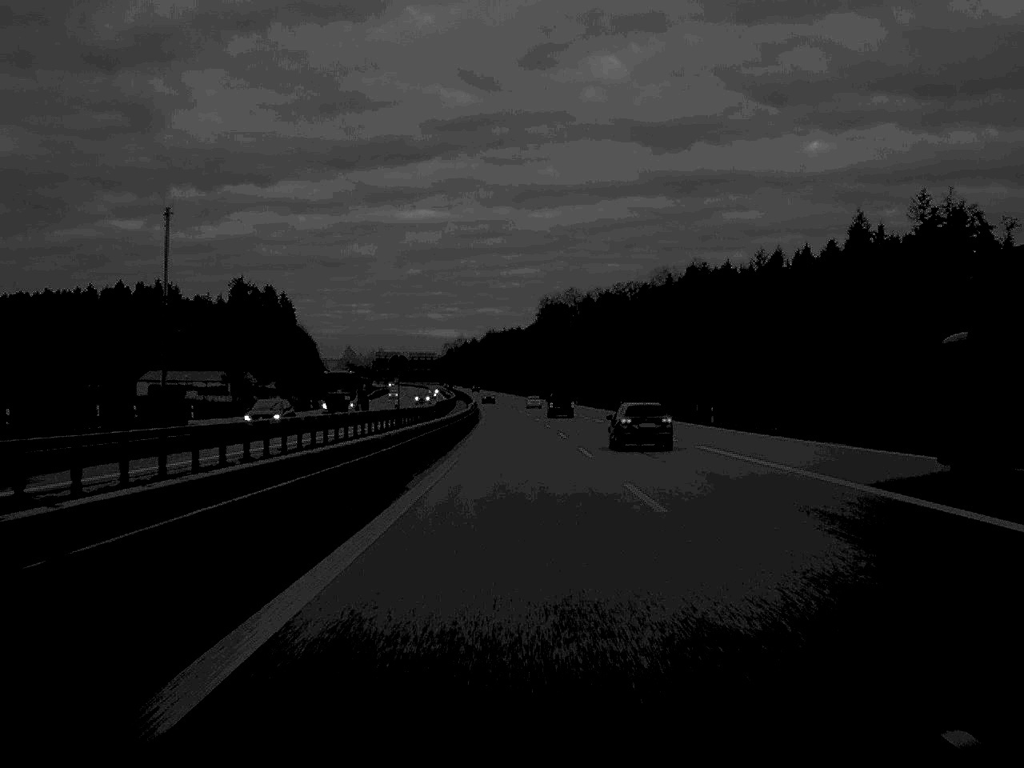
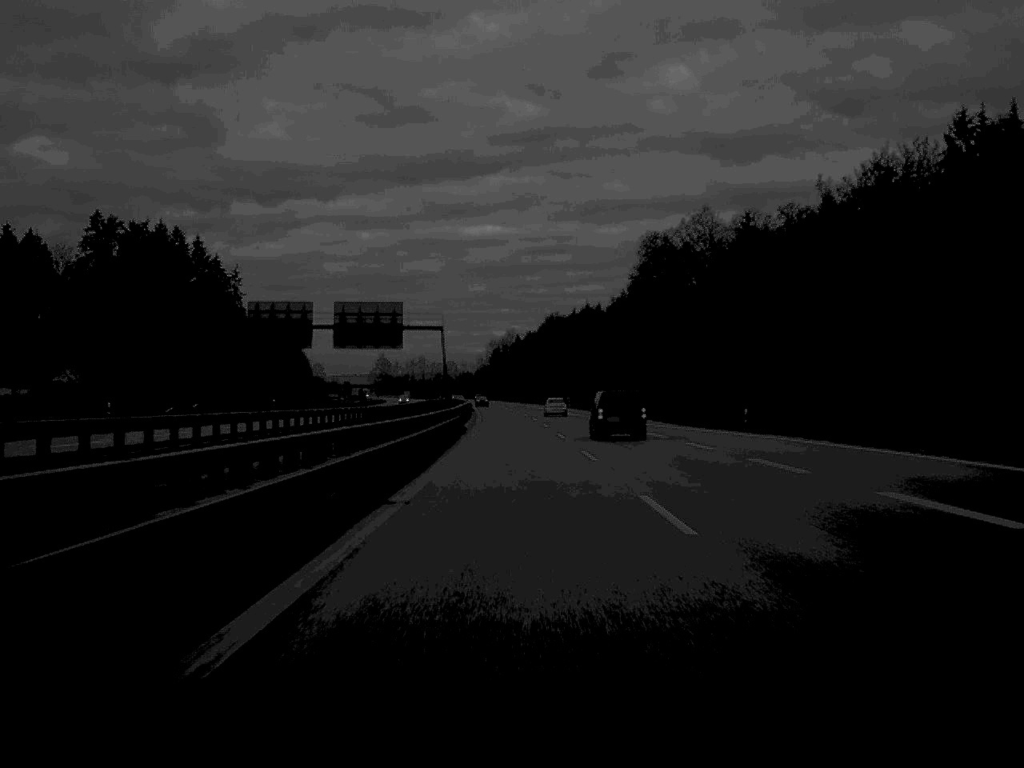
(-4.2, +164.5) m; -3°
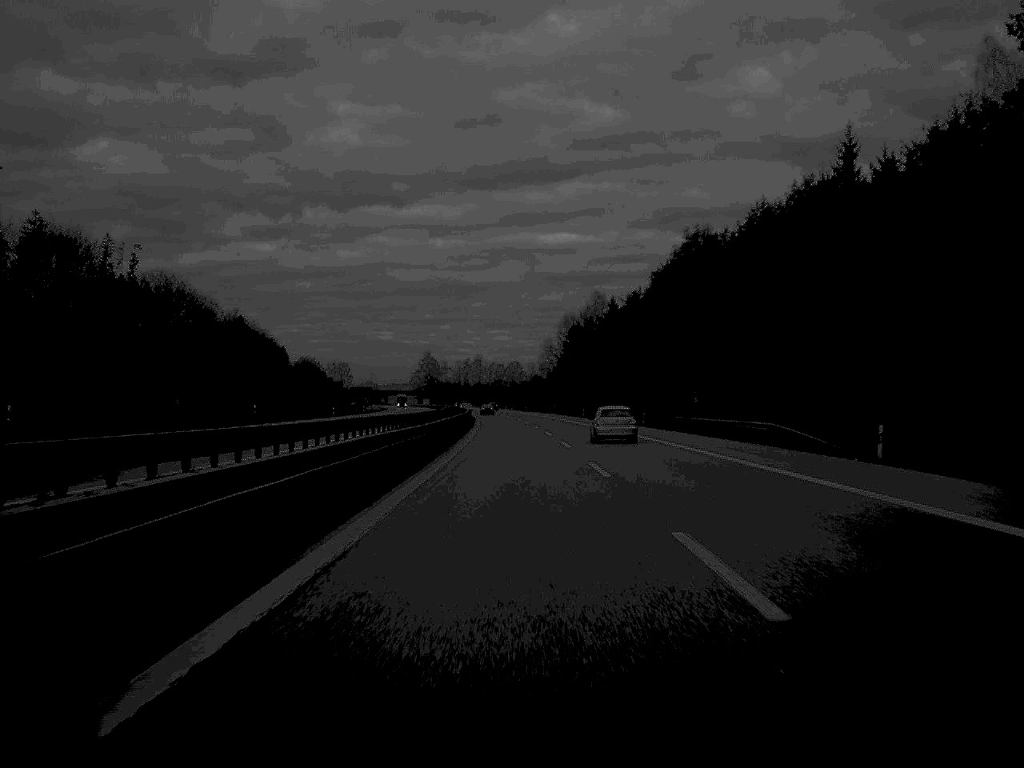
(-4.8, +165.7) m; -3°
